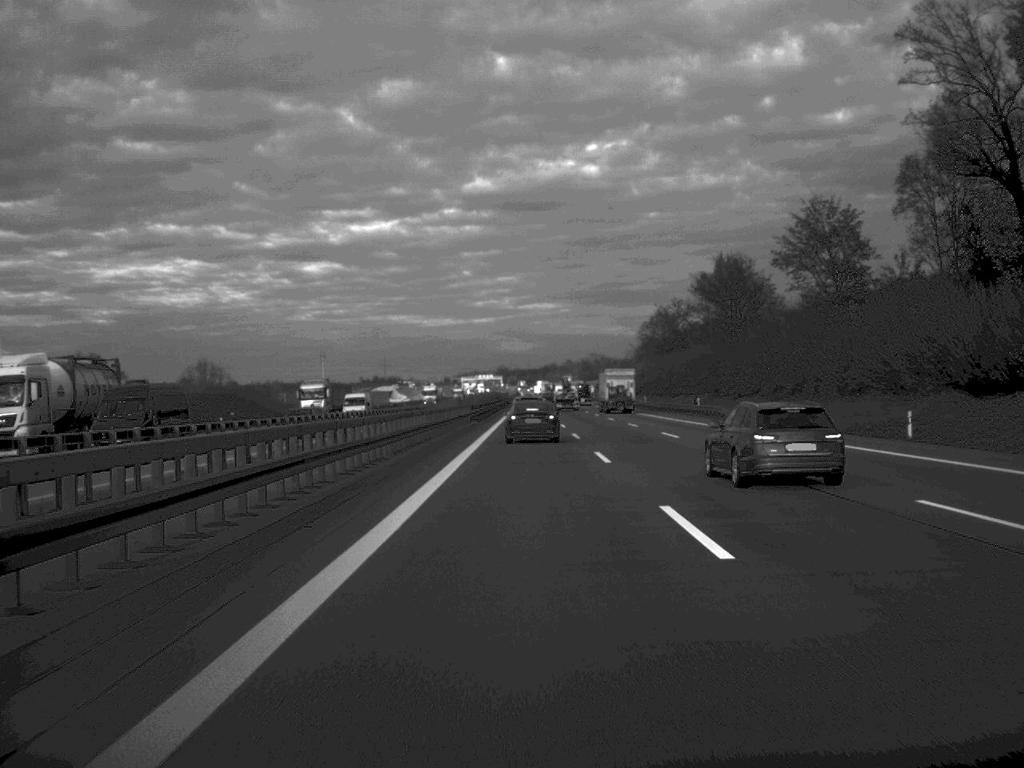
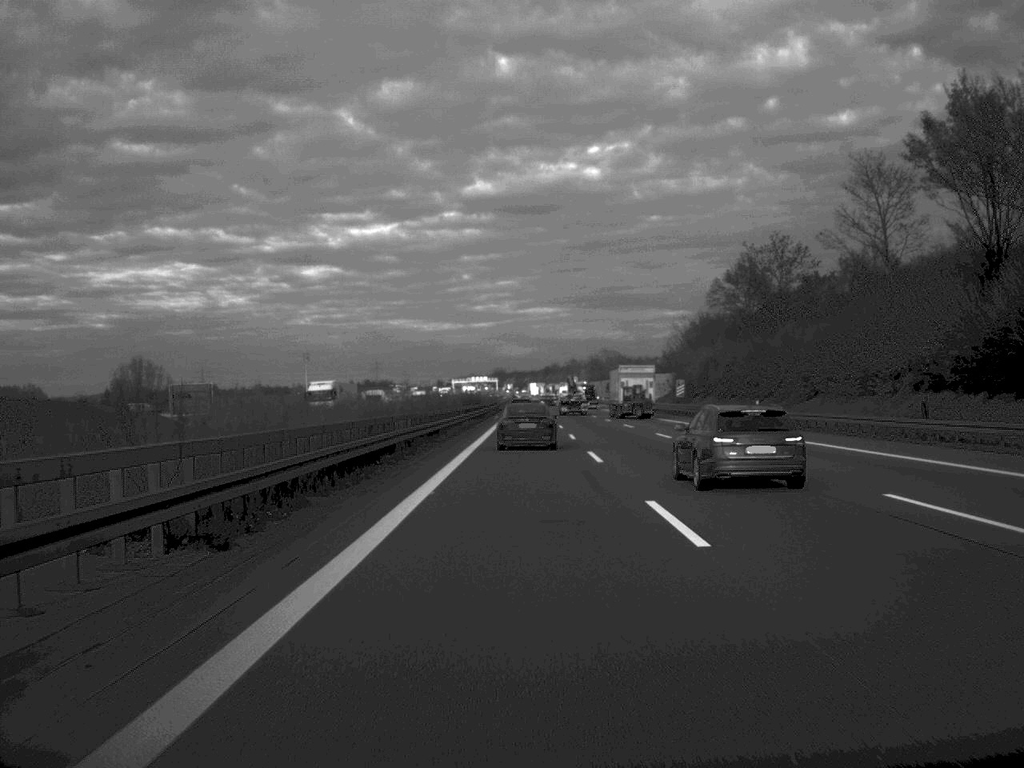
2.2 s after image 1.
(0.0, +70.1) m; 0°
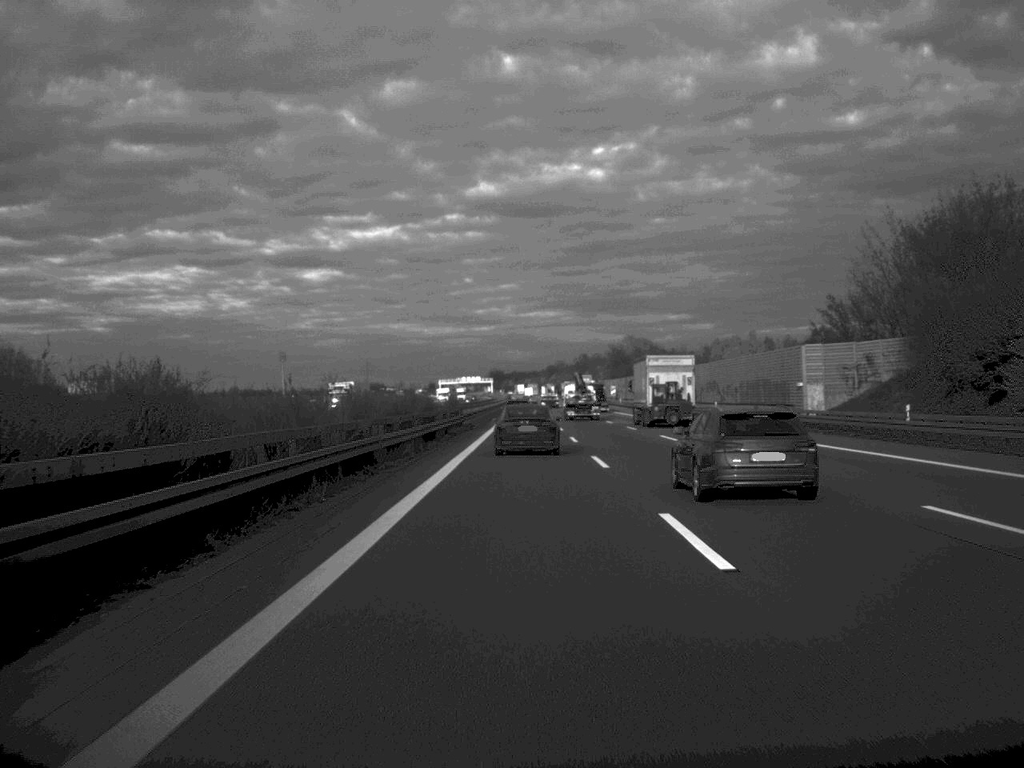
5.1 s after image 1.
(0.0, +92.8) m; 0°
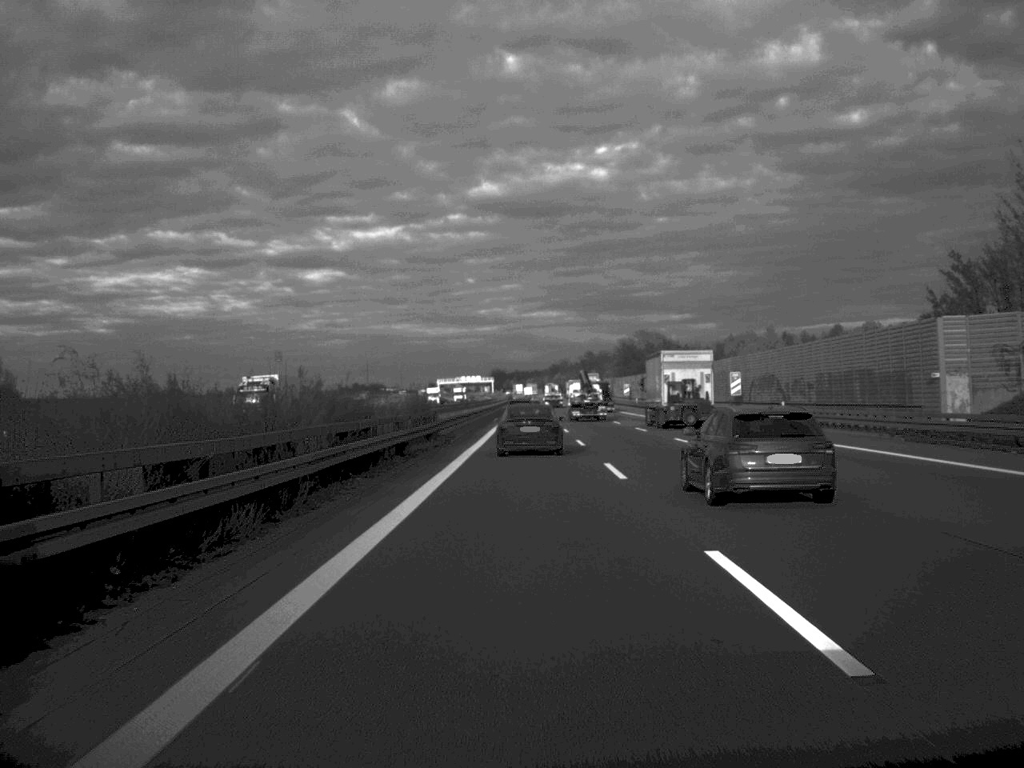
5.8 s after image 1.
(0.0, +21.6) m; 0°
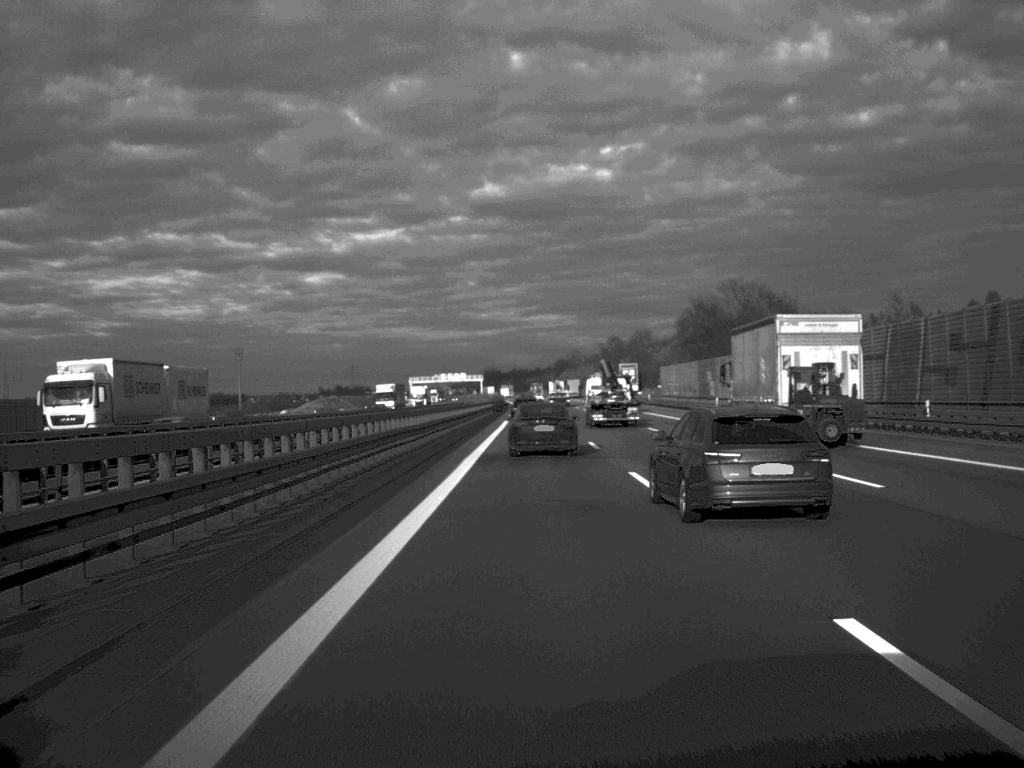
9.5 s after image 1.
(-0.1, +111.9) m; 0°
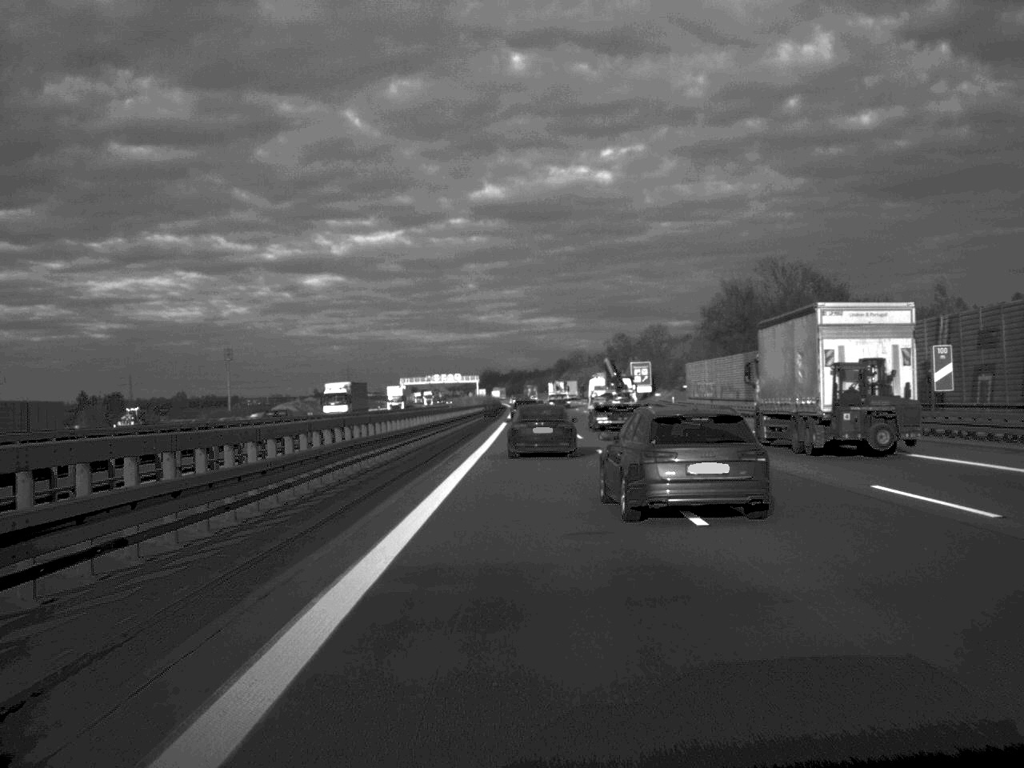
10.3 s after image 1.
(0.0, +24.2) m; 0°
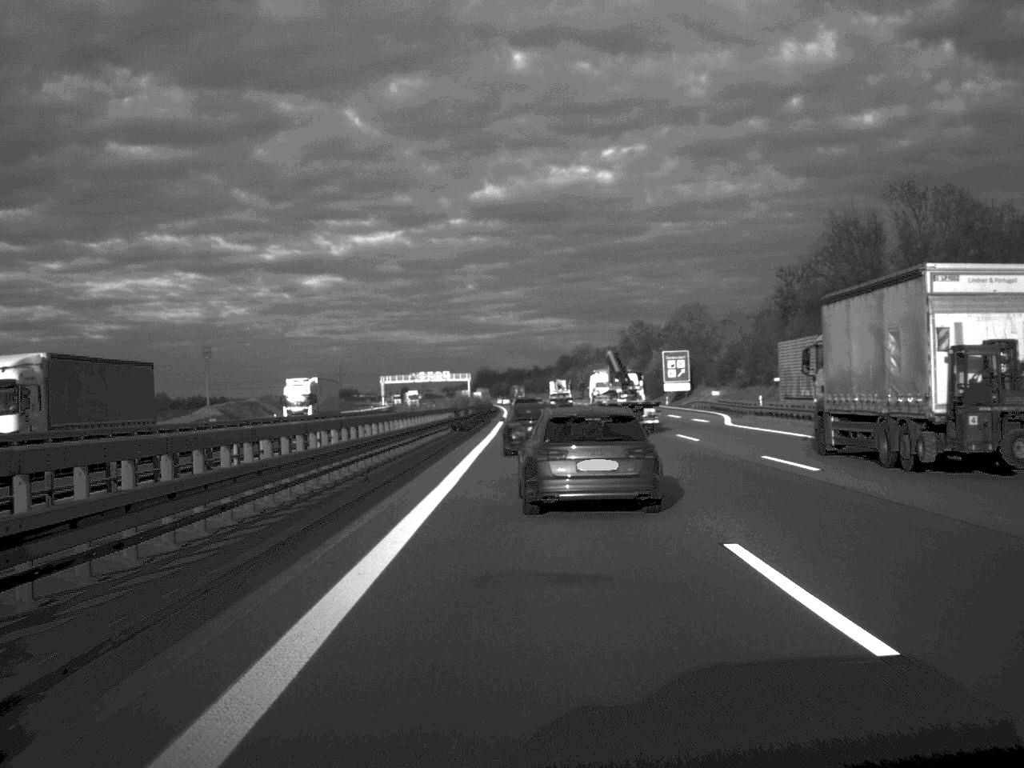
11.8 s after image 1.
(0.0, +43.5) m; 0°
